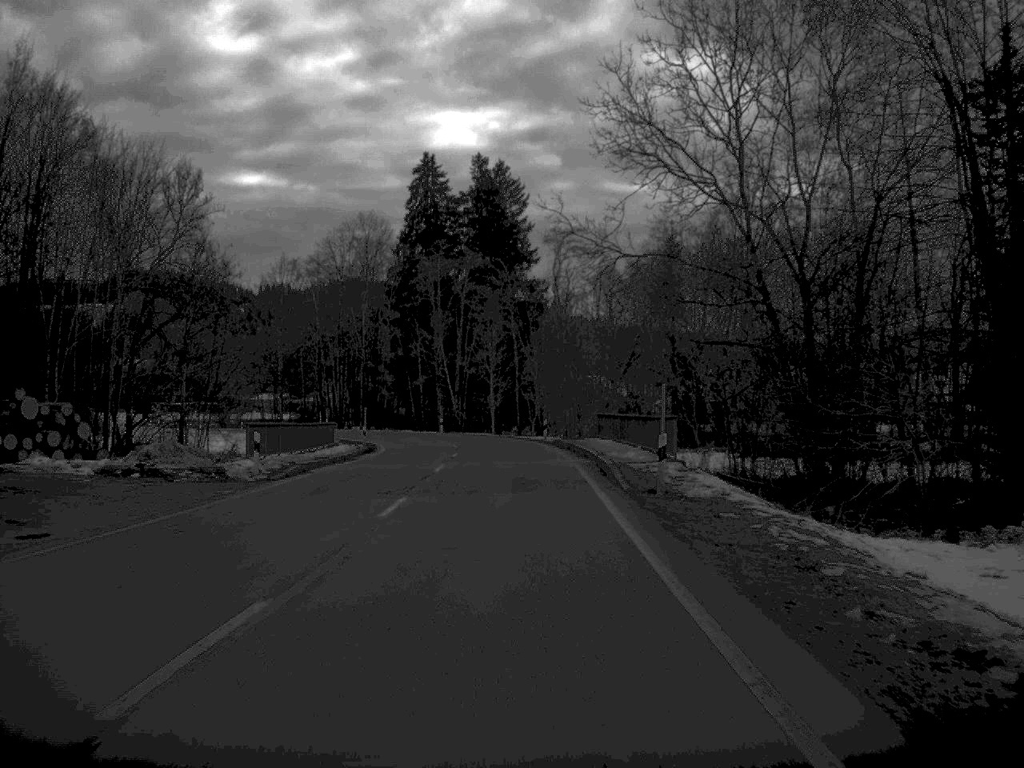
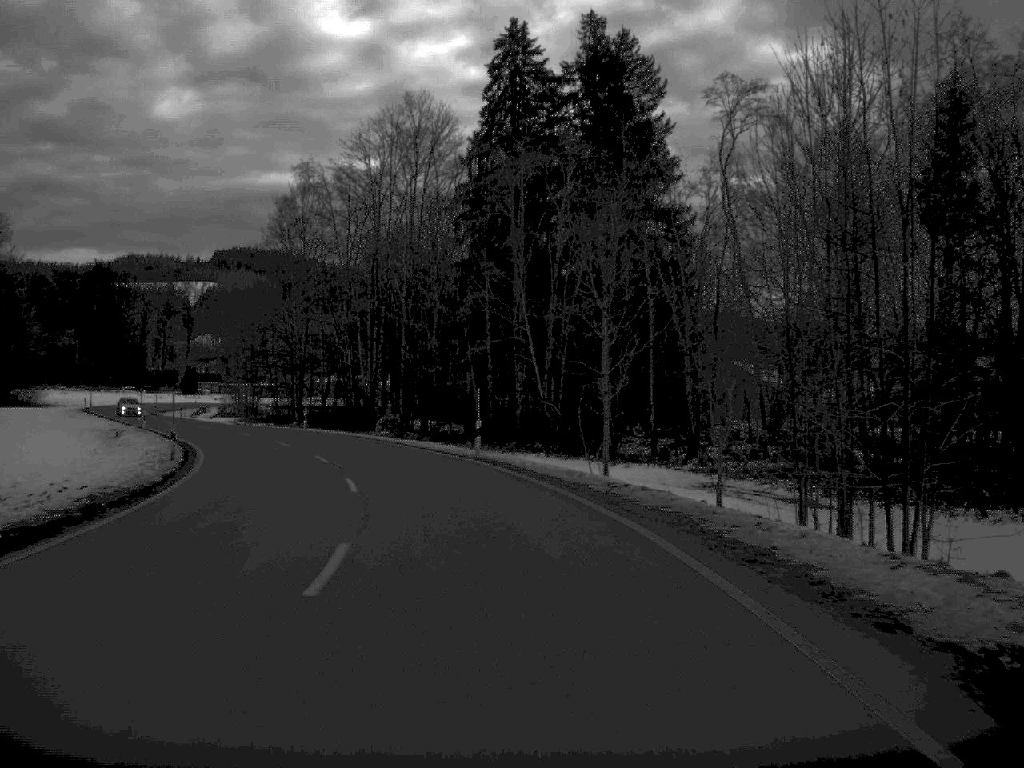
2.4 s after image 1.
(-1.4, +54.5) m; -6°
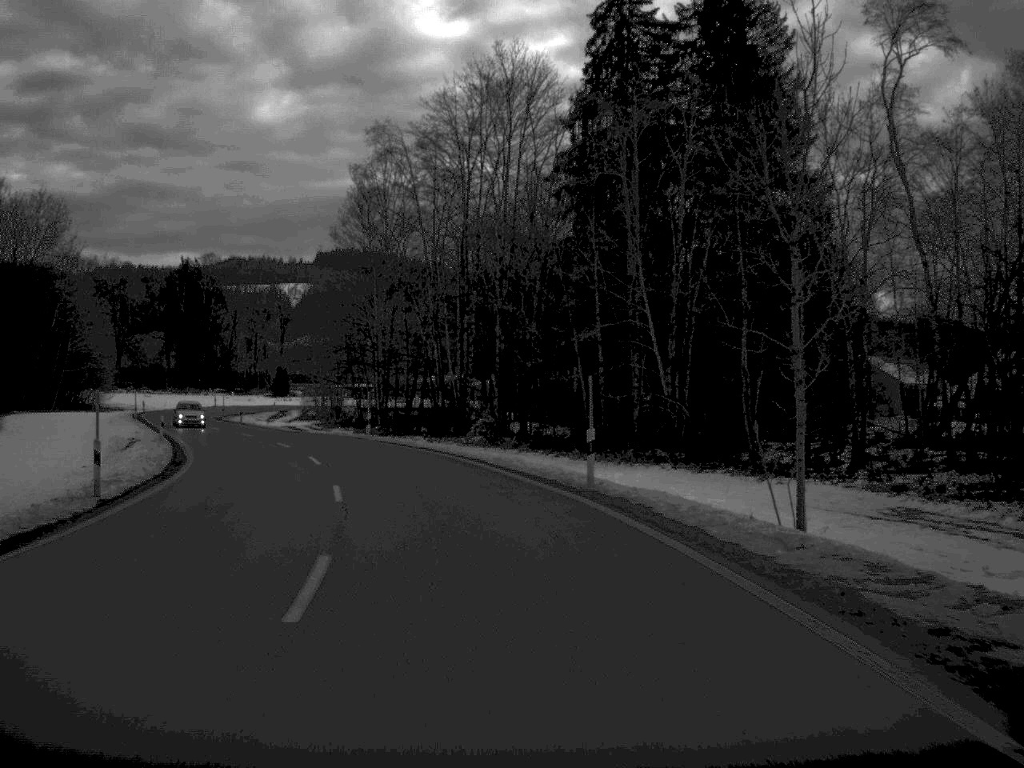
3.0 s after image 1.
(-0.6, +14.1) m; -5°
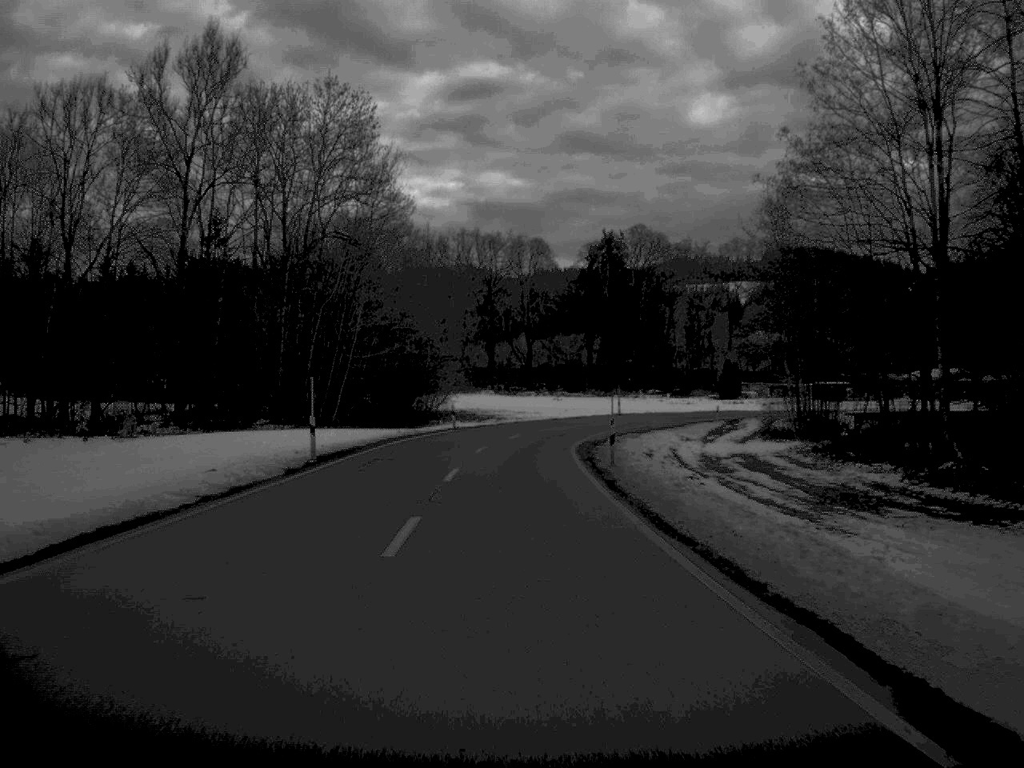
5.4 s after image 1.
(-10.4, +54.8) m; -20°
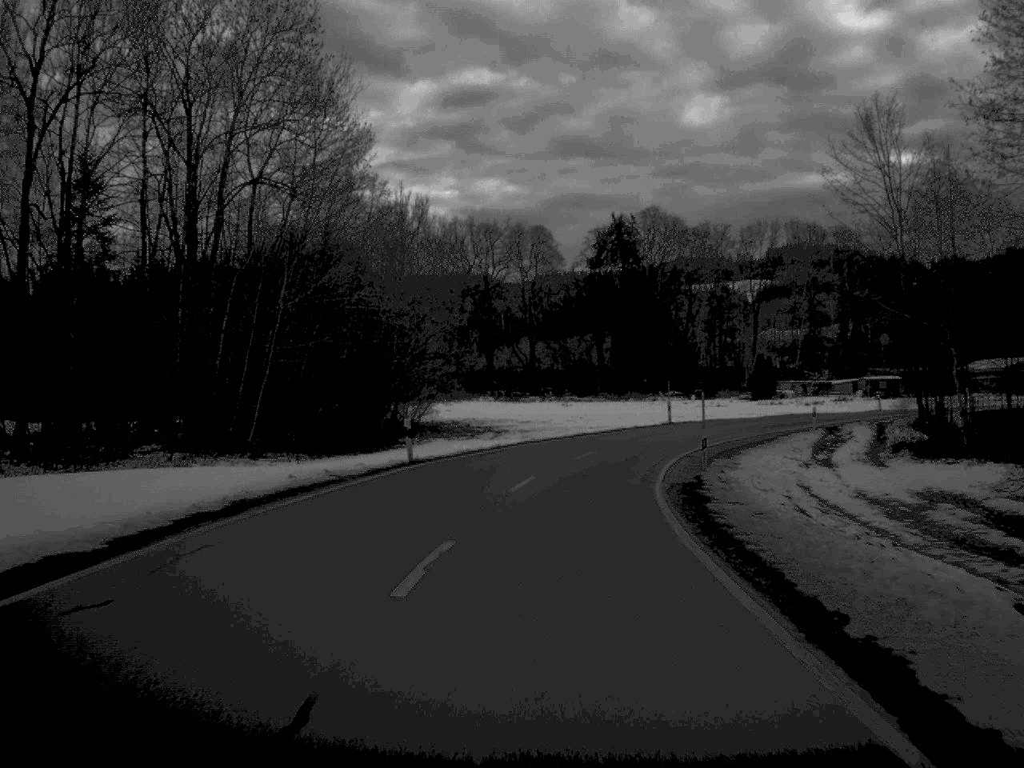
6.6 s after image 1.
(-0.3, +26.0) m; 0°
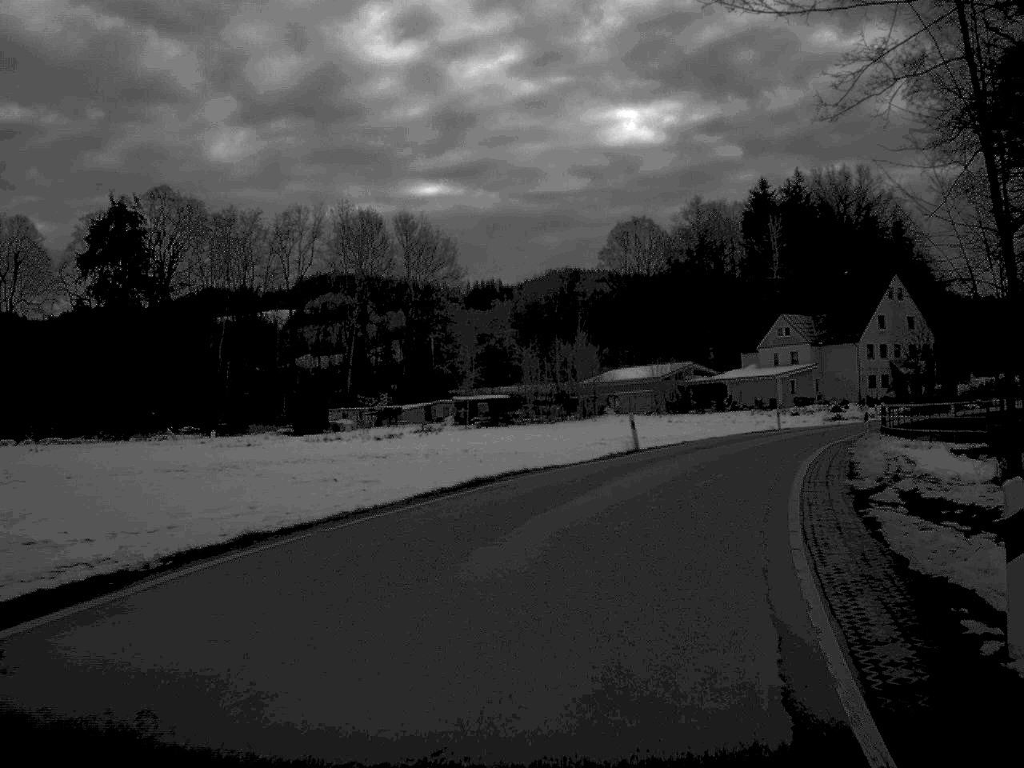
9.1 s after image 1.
(+7.4, +49.9) m; +21°
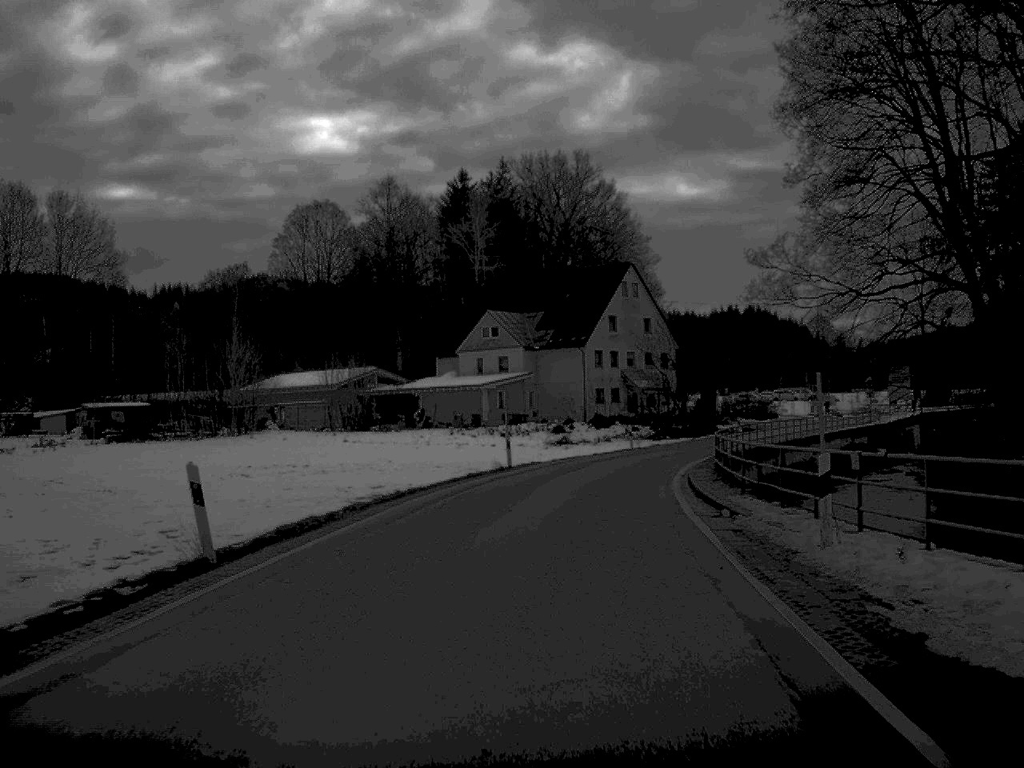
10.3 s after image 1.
(+3.0, +22.8) m; +13°
